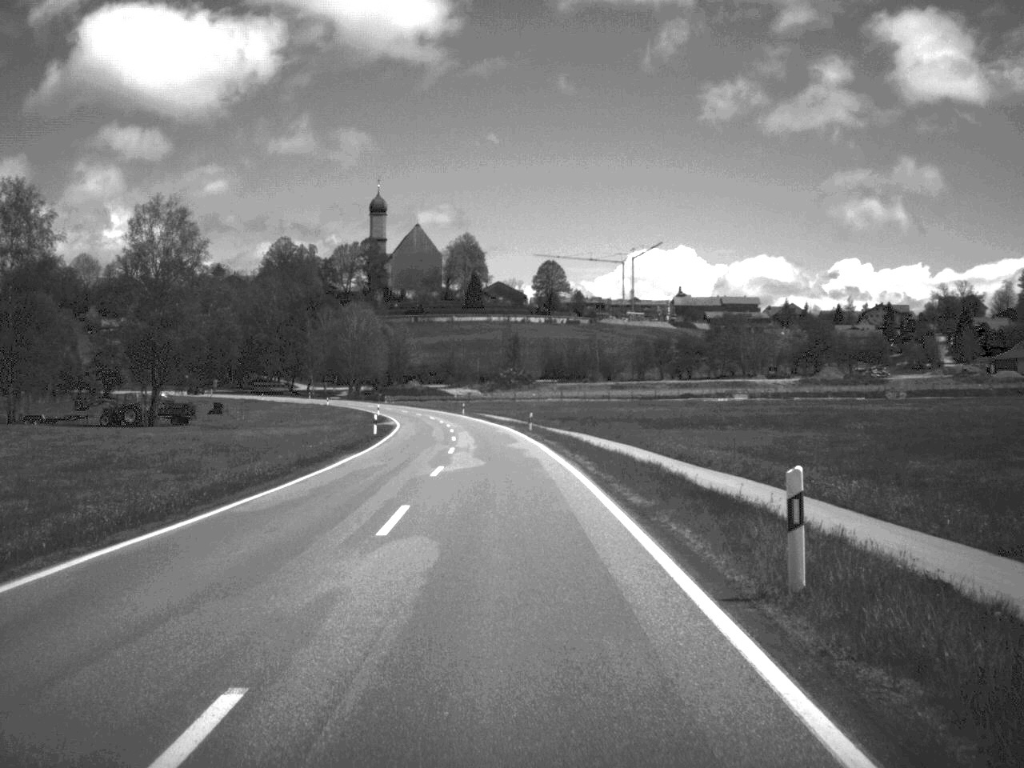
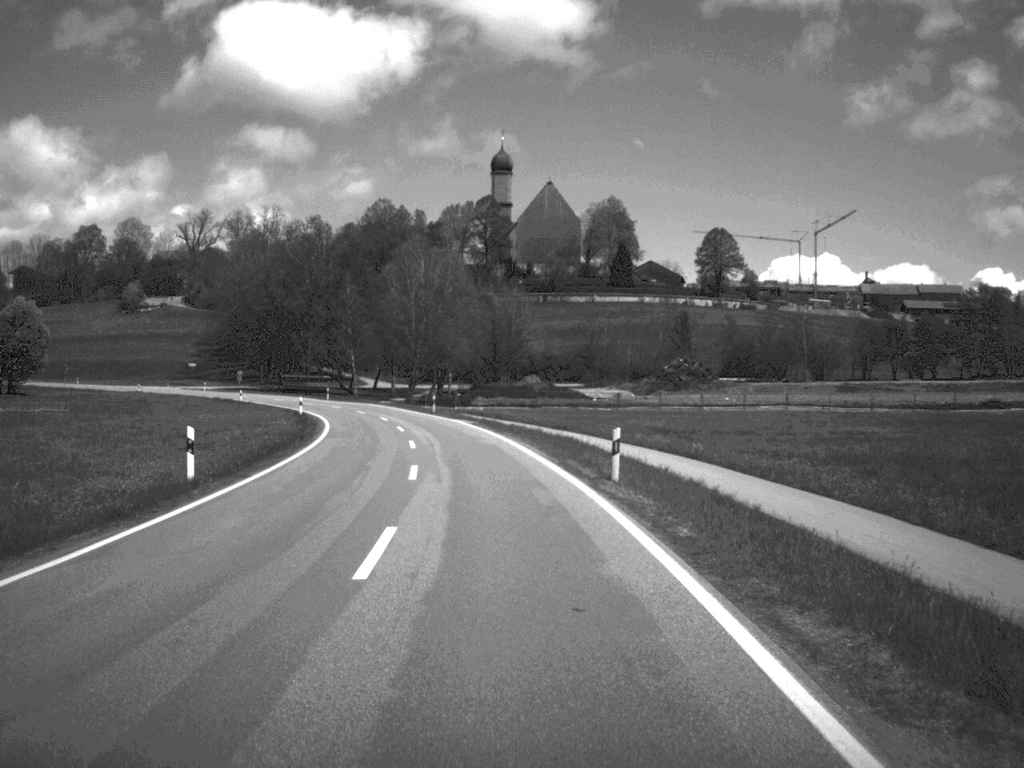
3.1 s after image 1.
(-4.5, +86.5) m; -7°
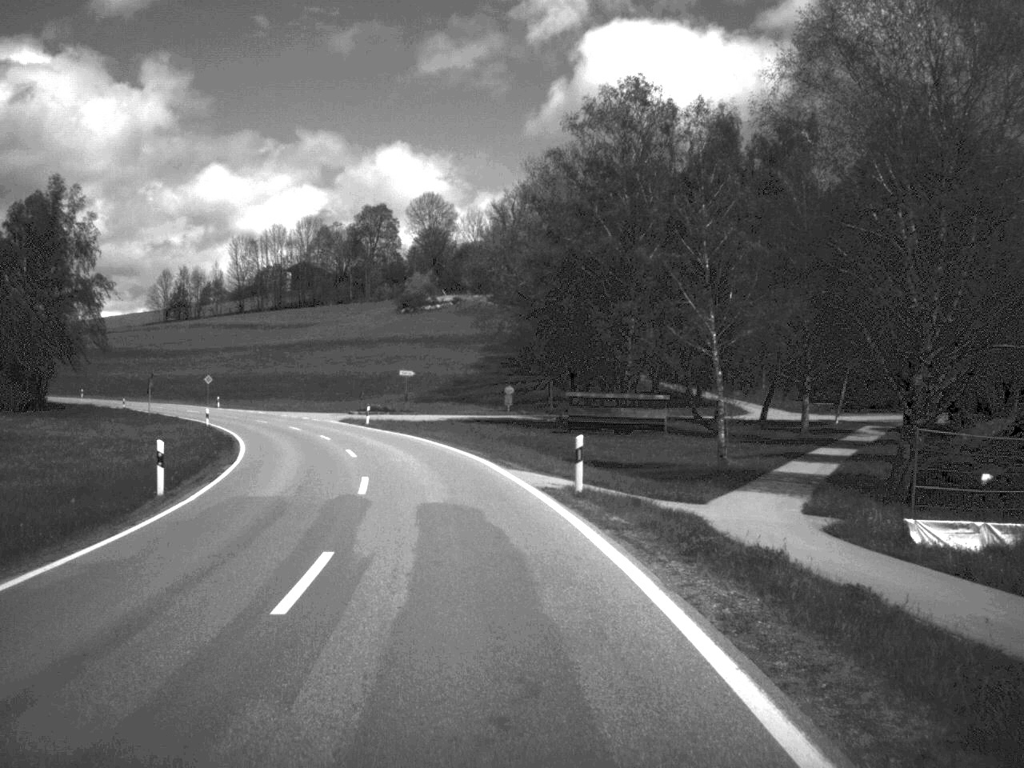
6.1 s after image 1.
(-11.0, +83.2) m; -17°
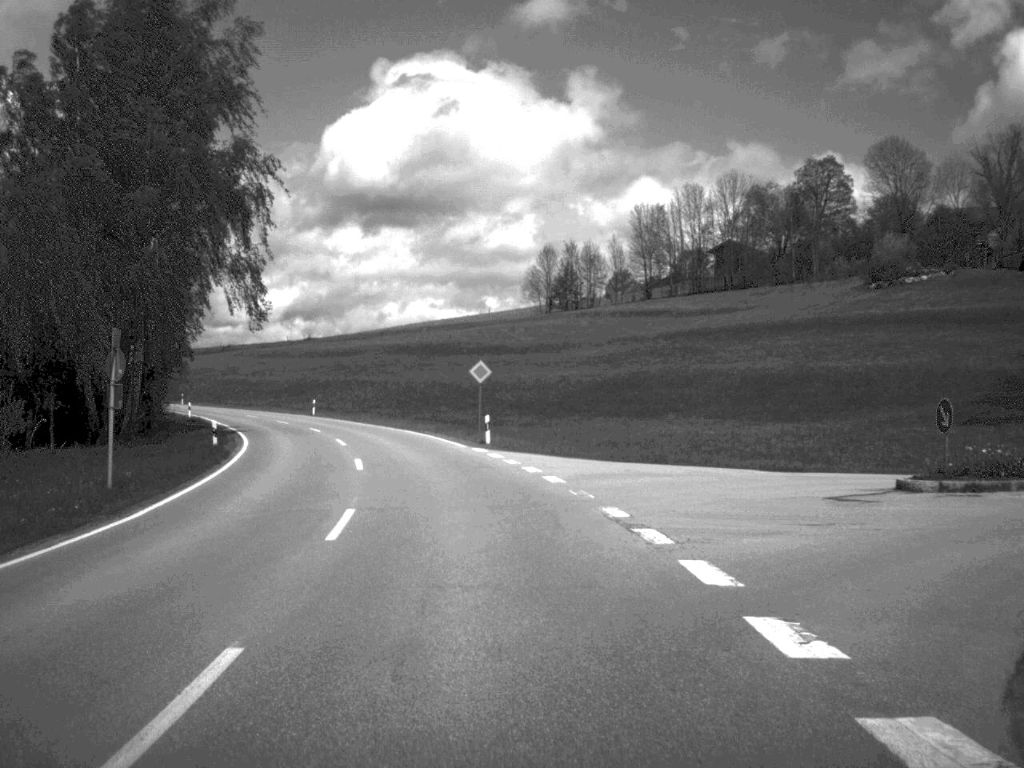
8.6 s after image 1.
(-11.1, +64.7) m; -19°
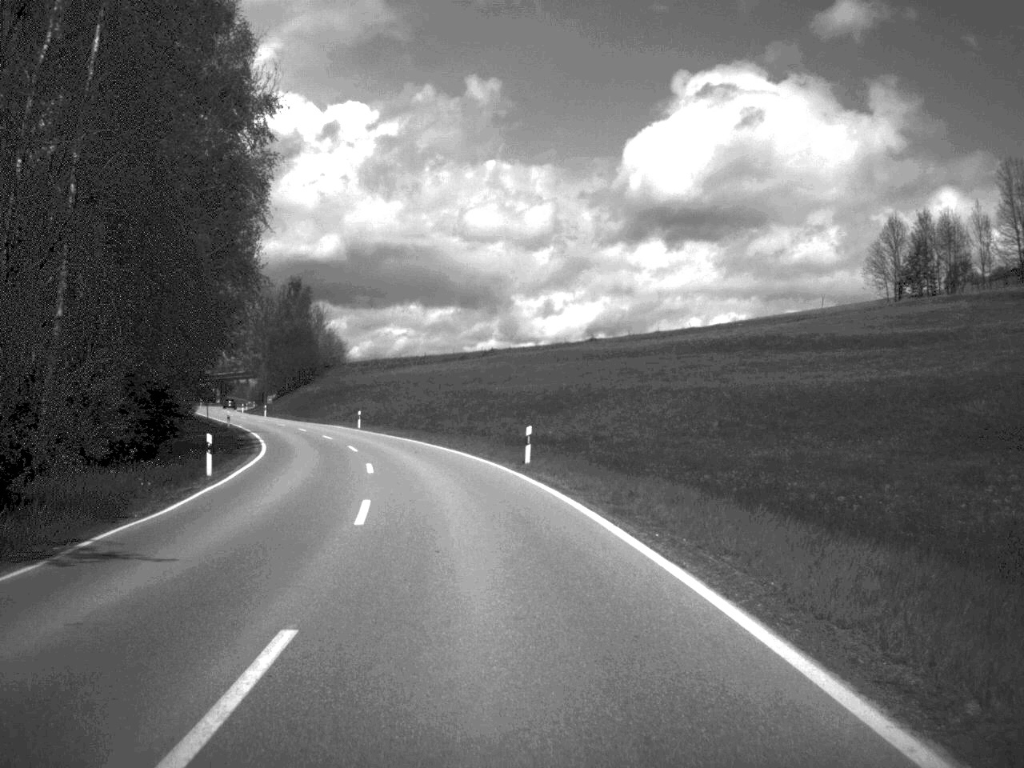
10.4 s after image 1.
(-5.5, +45.9) m; -14°
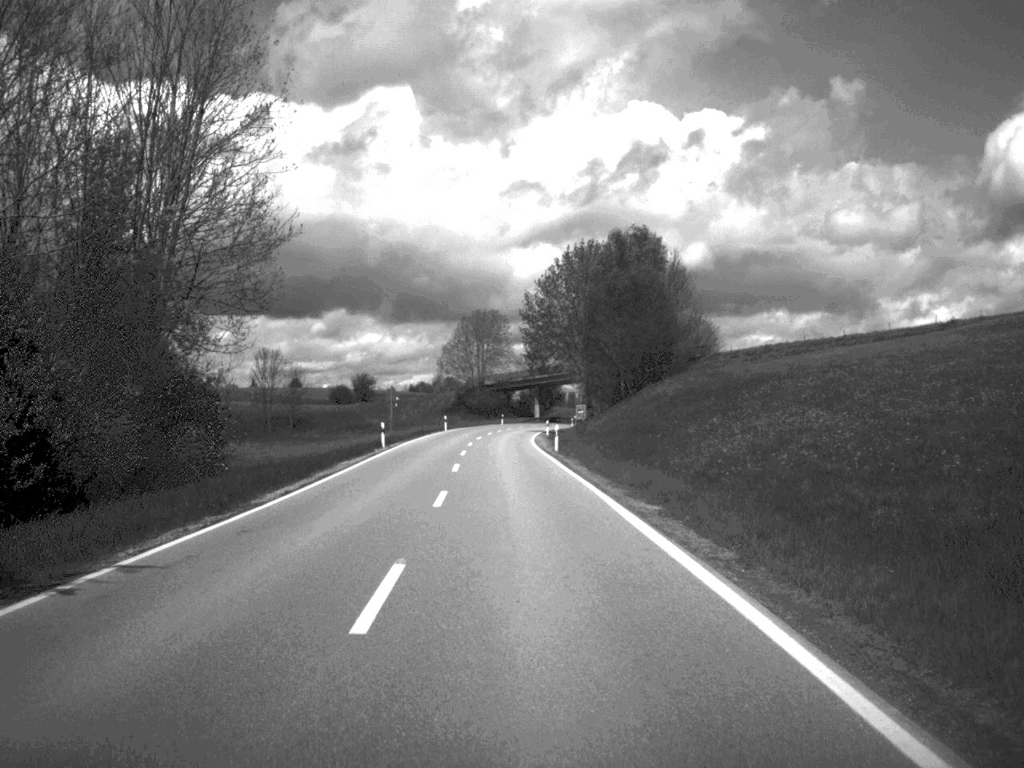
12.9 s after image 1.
(-10.5, +65.9) m; -16°
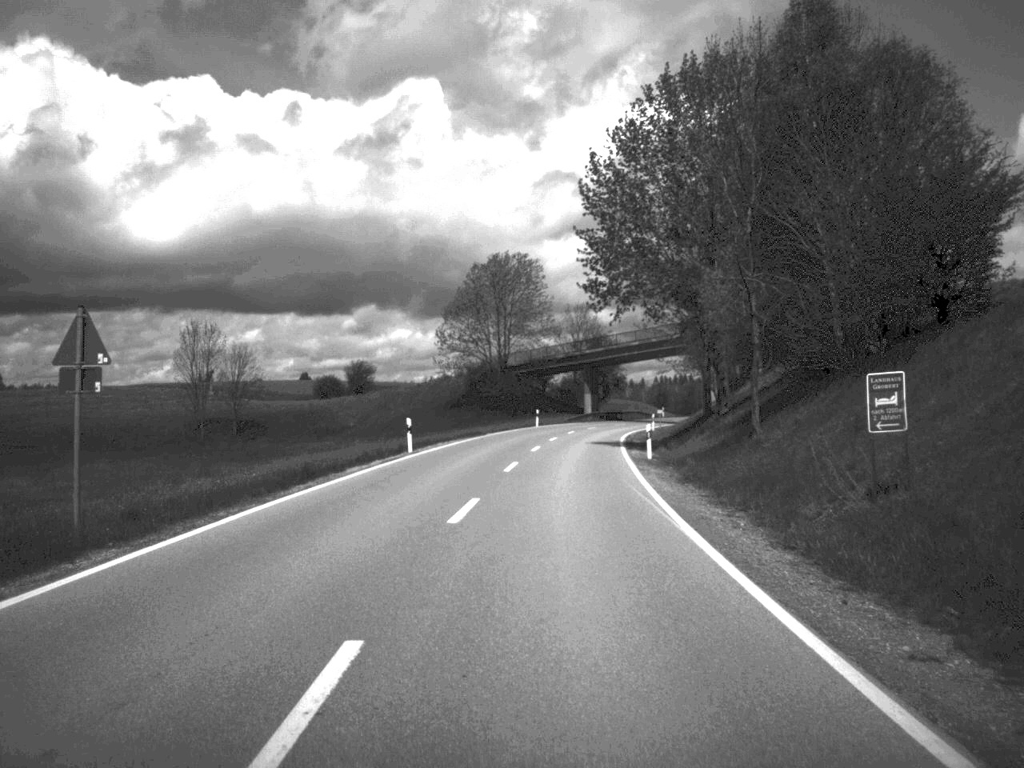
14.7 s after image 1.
(-1.2, +51.7) m; -1°
